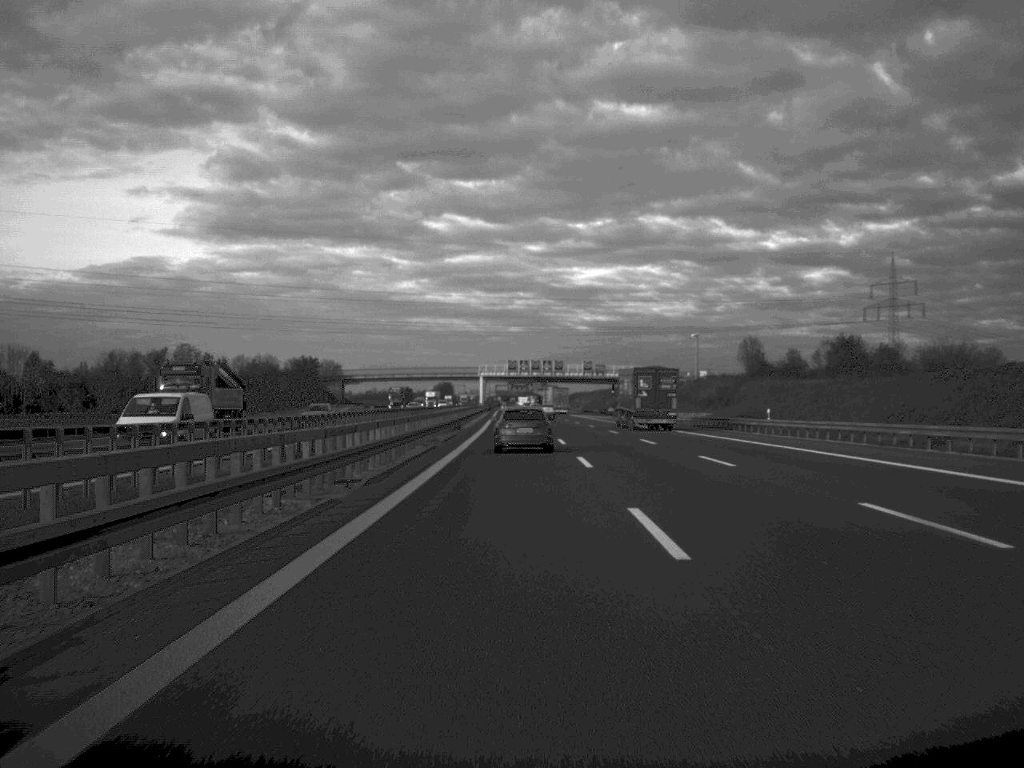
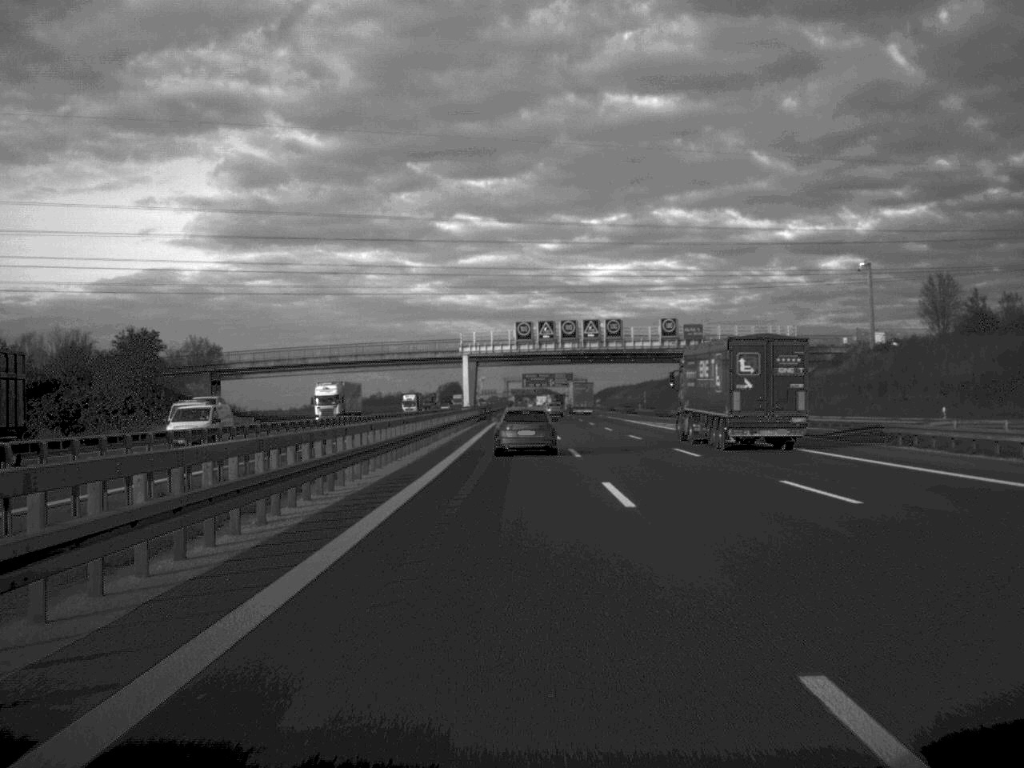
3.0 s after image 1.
(-0.8, +101.2) m; -1°
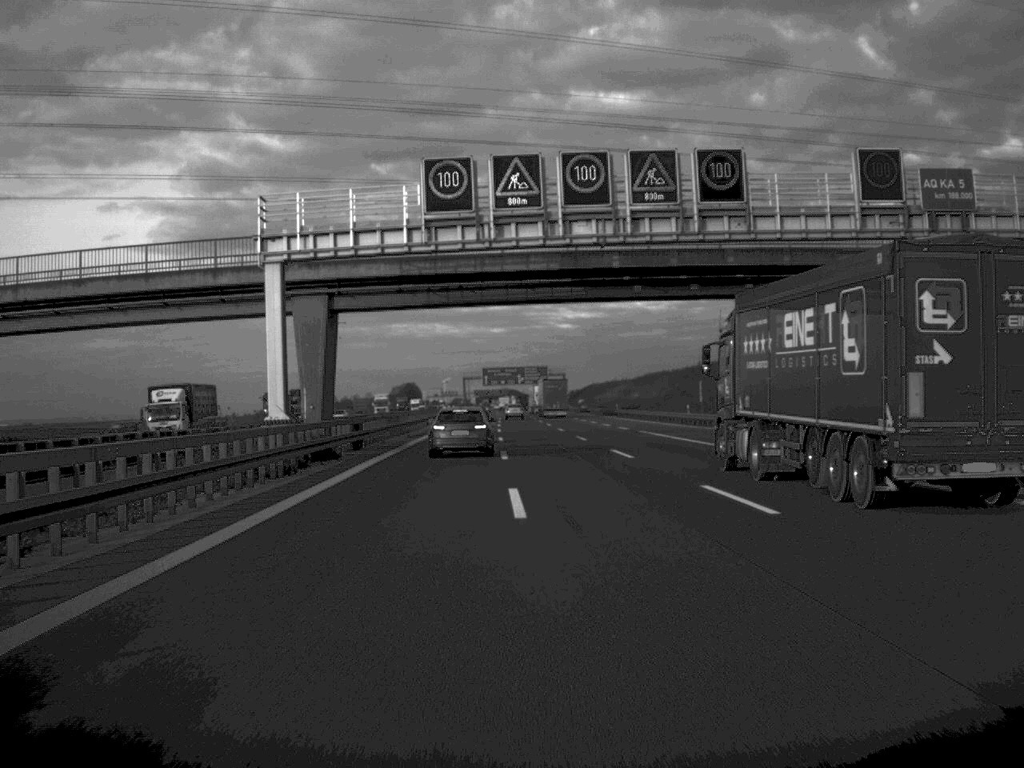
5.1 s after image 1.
(+0.9, +73.7) m; +1°
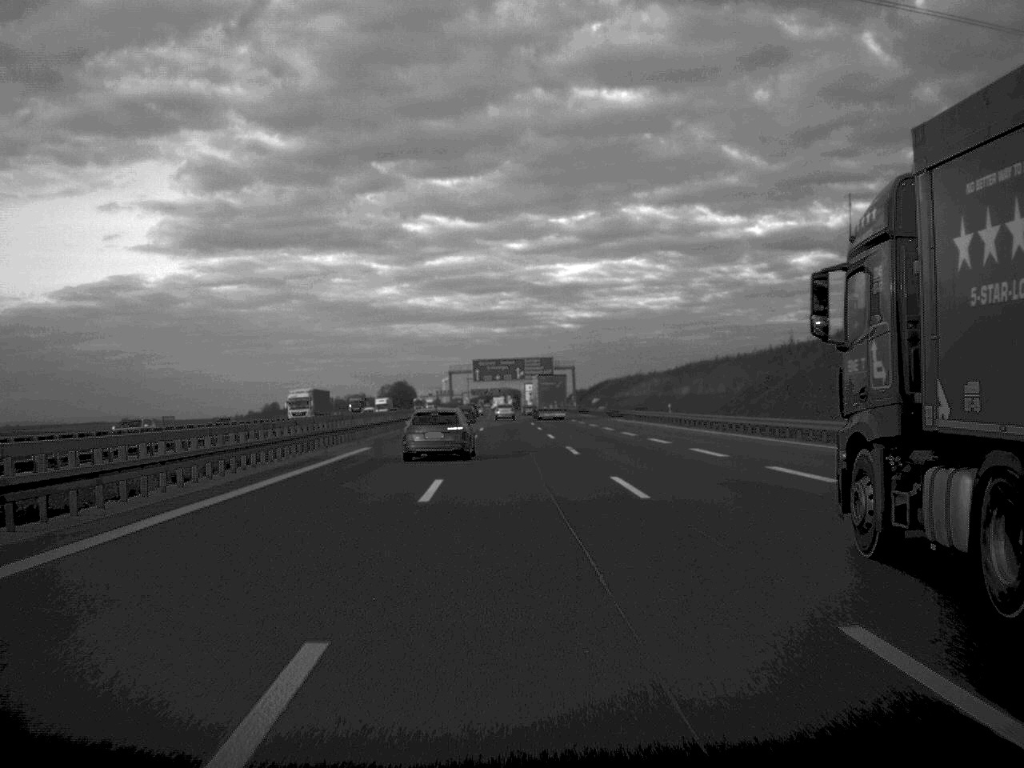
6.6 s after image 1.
(+0.1, +50.9) m; 0°
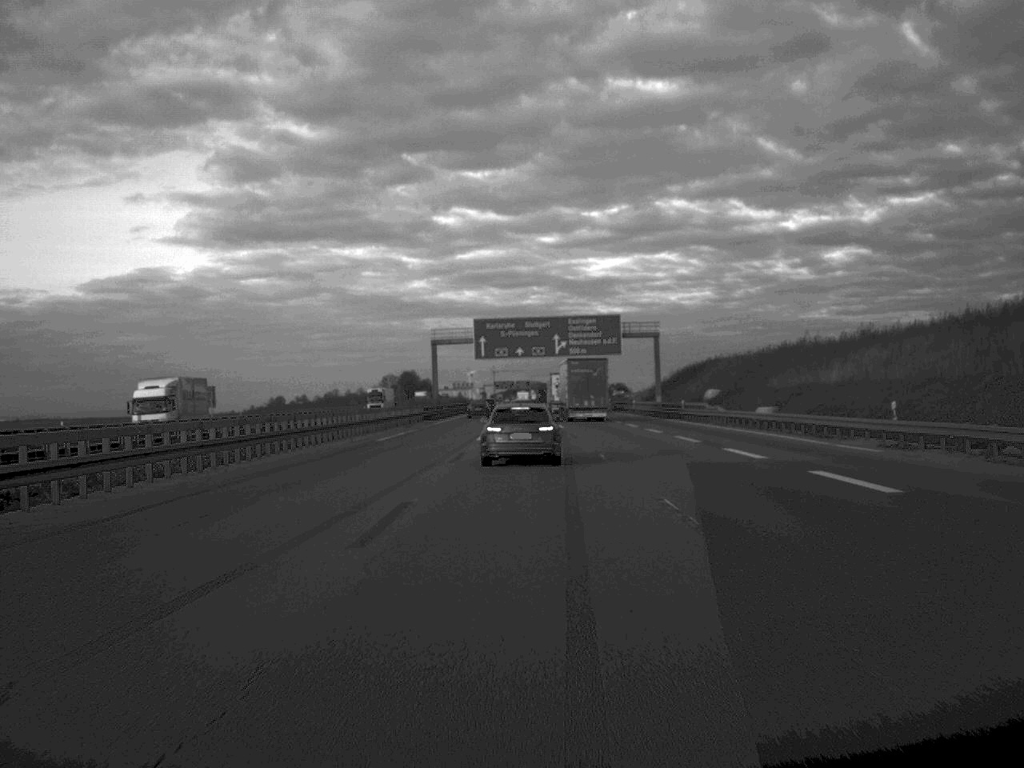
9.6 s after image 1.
(-1.5, +98.5) m; -1°
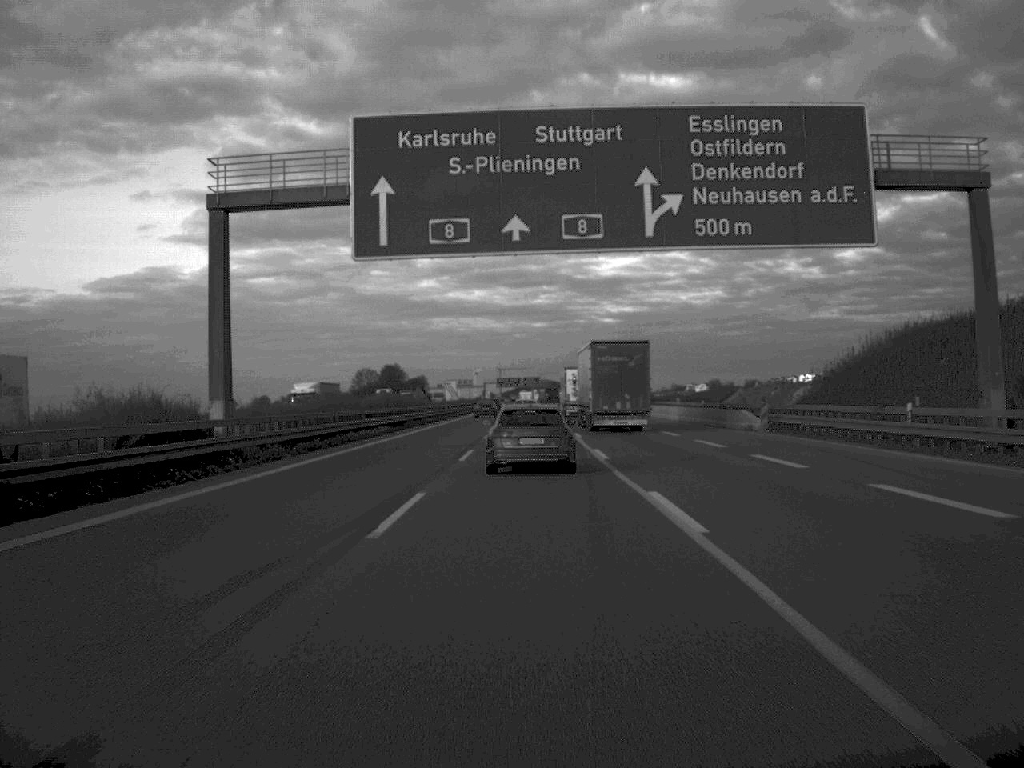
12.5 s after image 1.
(-0.2, +87.8) m; 0°
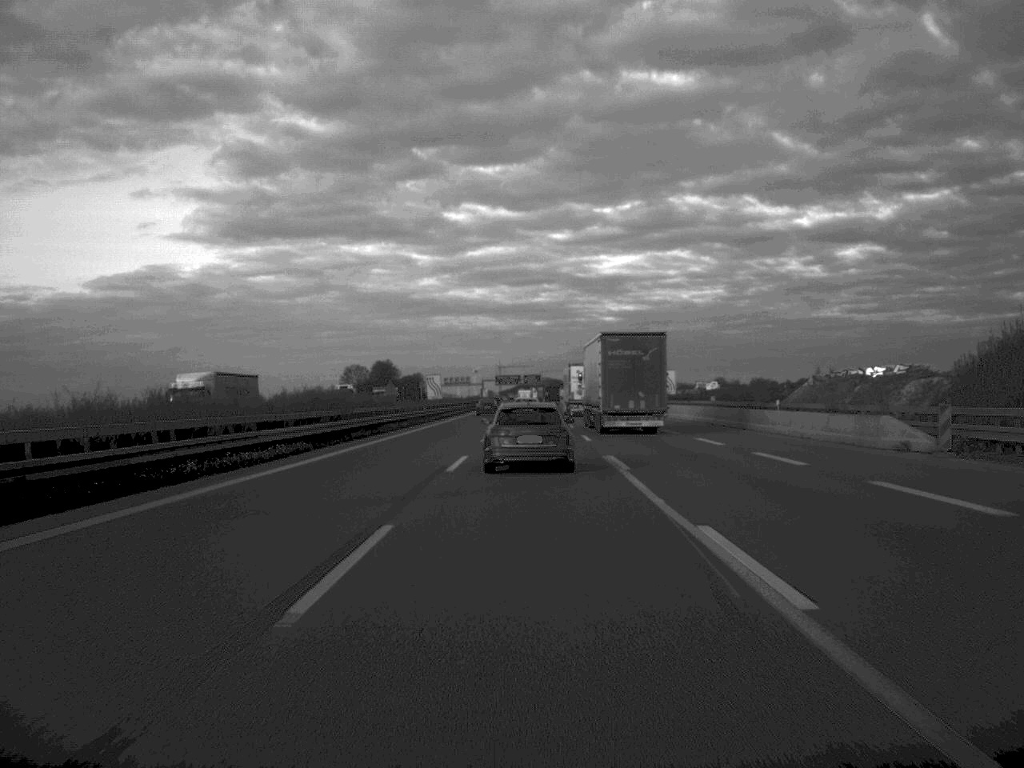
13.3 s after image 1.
(0.0, +23.3) m; 0°
